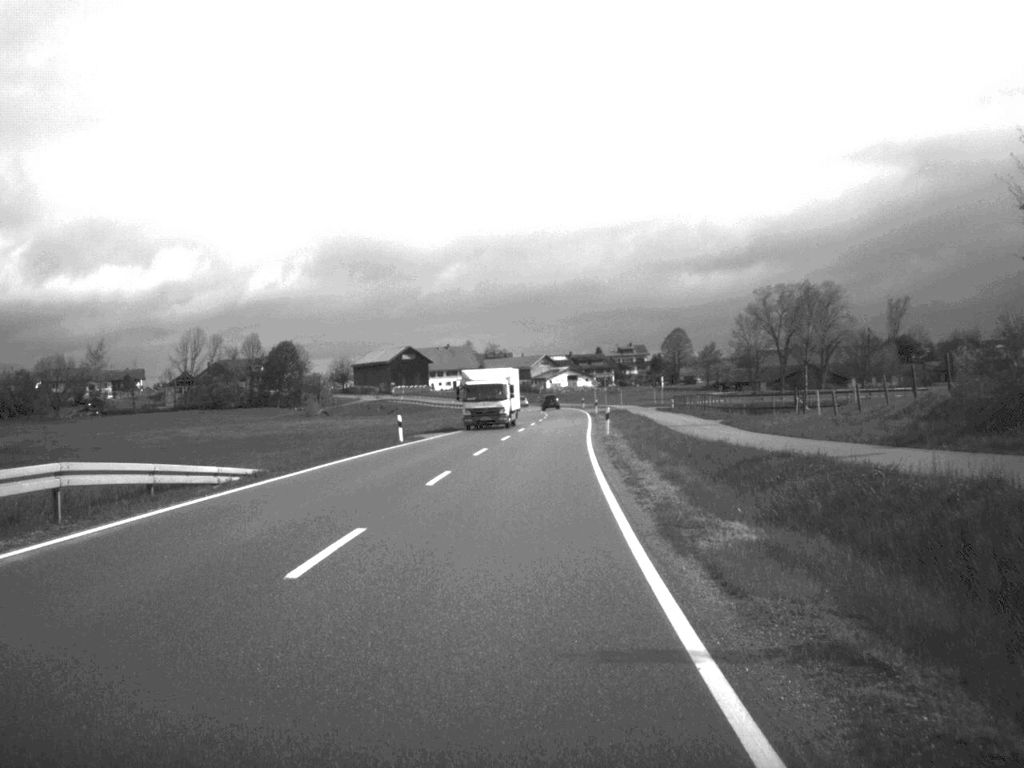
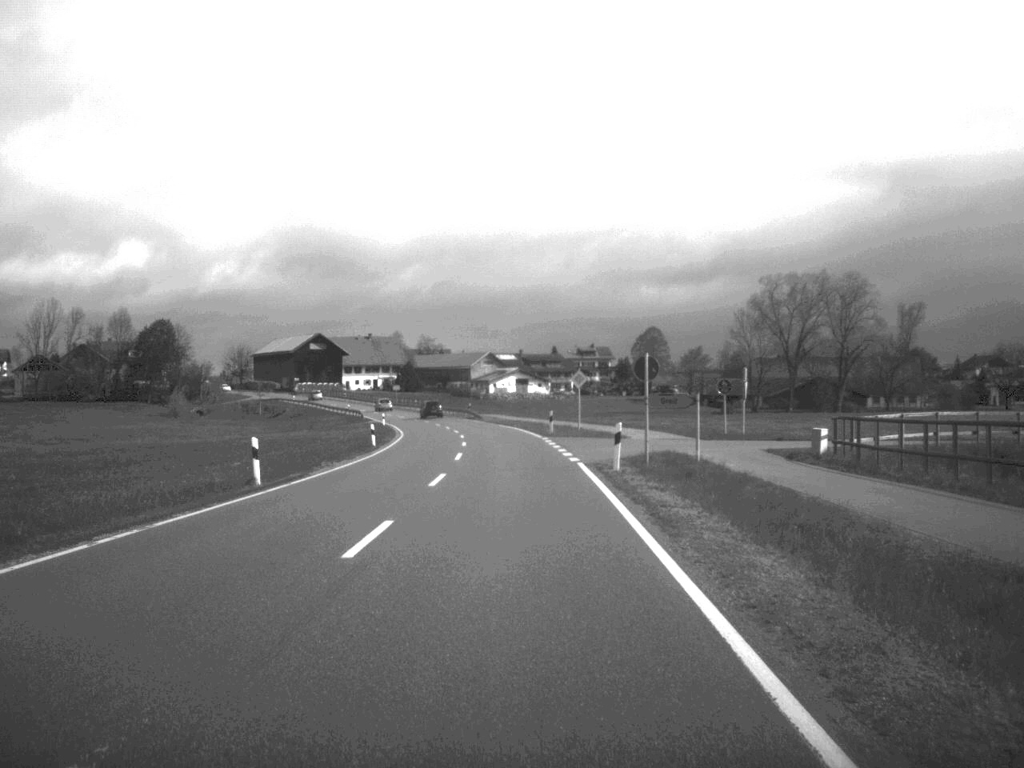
(+1.9, +68.1) m; +2°
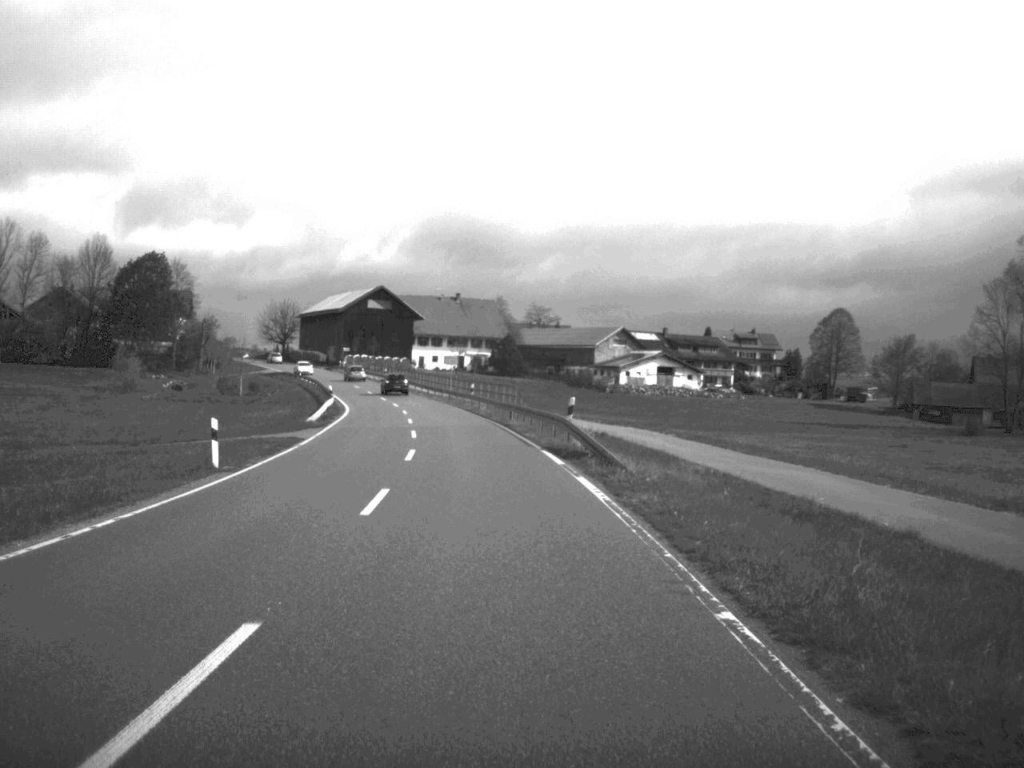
(-3.0, +78.9) m; -6°
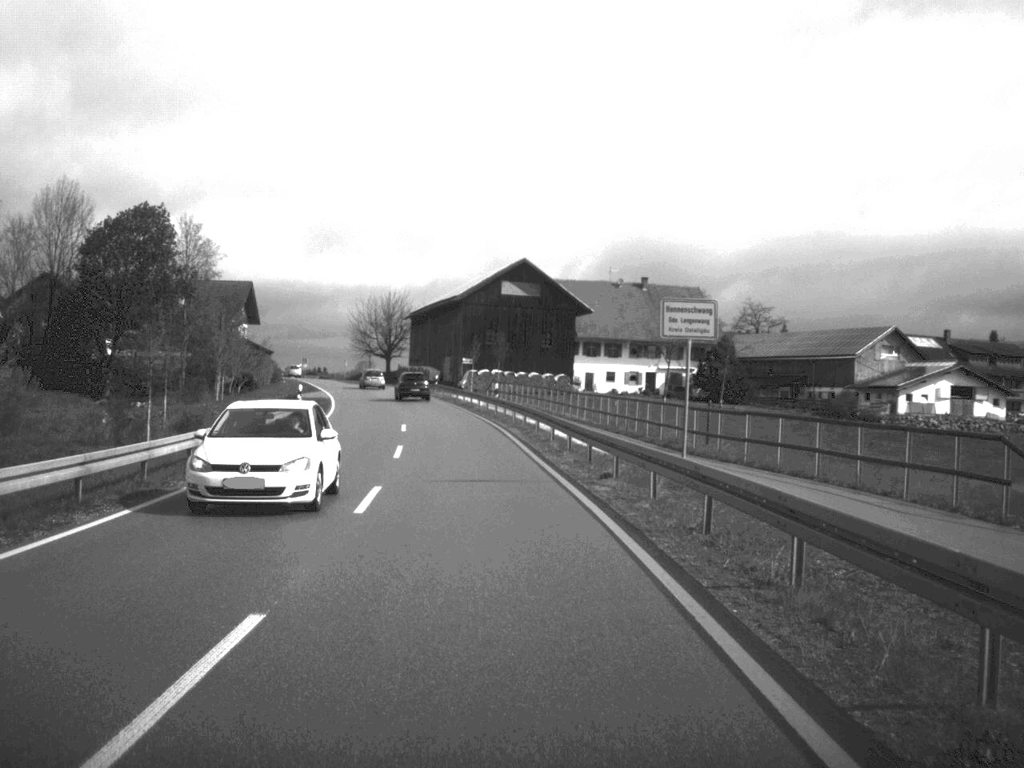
(-5.0, +70.2) m; -8°
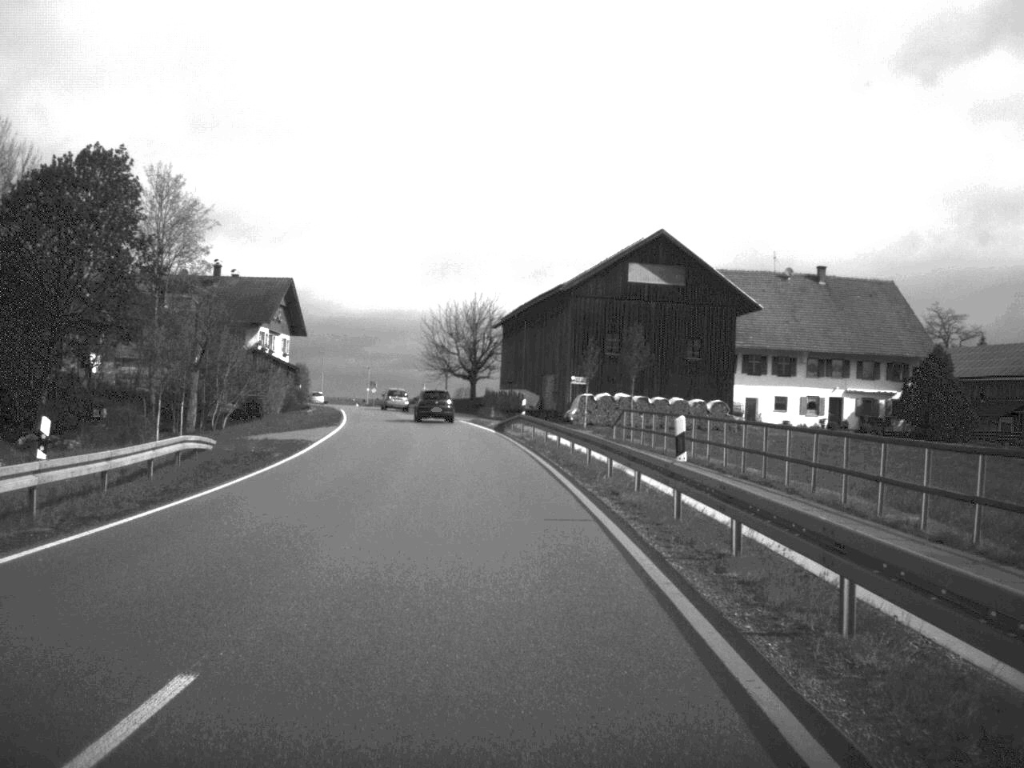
(-1.6, +37.2) m; -5°
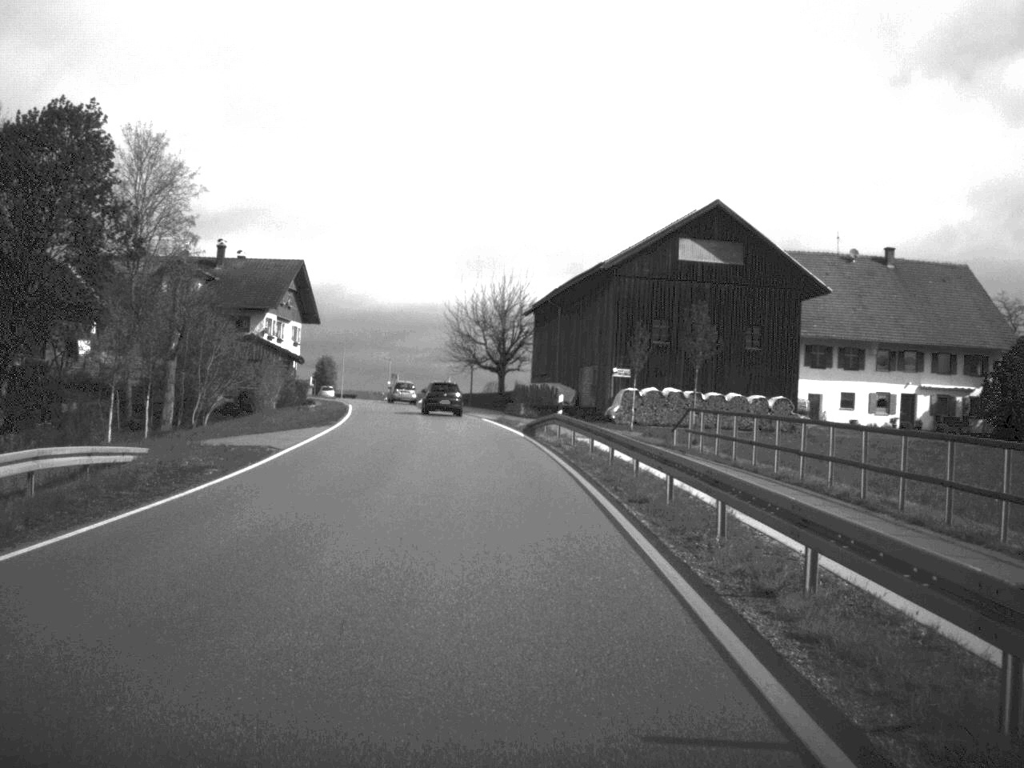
(-0.1, +10.3) m; -1°
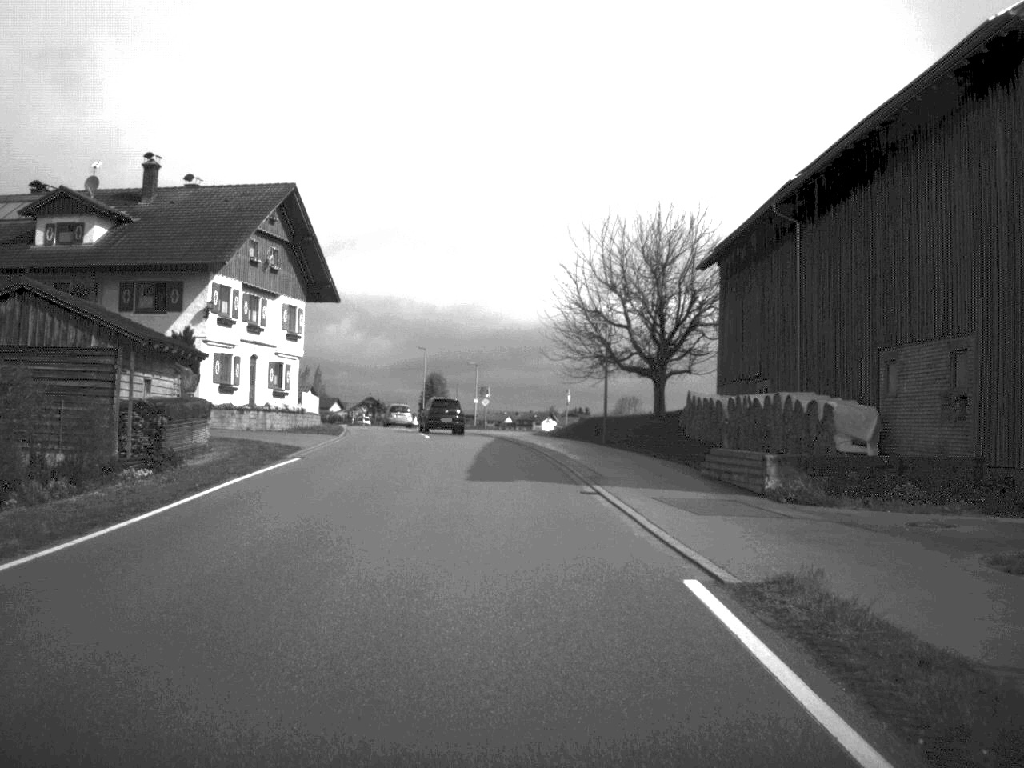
(-2.1, +46.9) m; -6°
